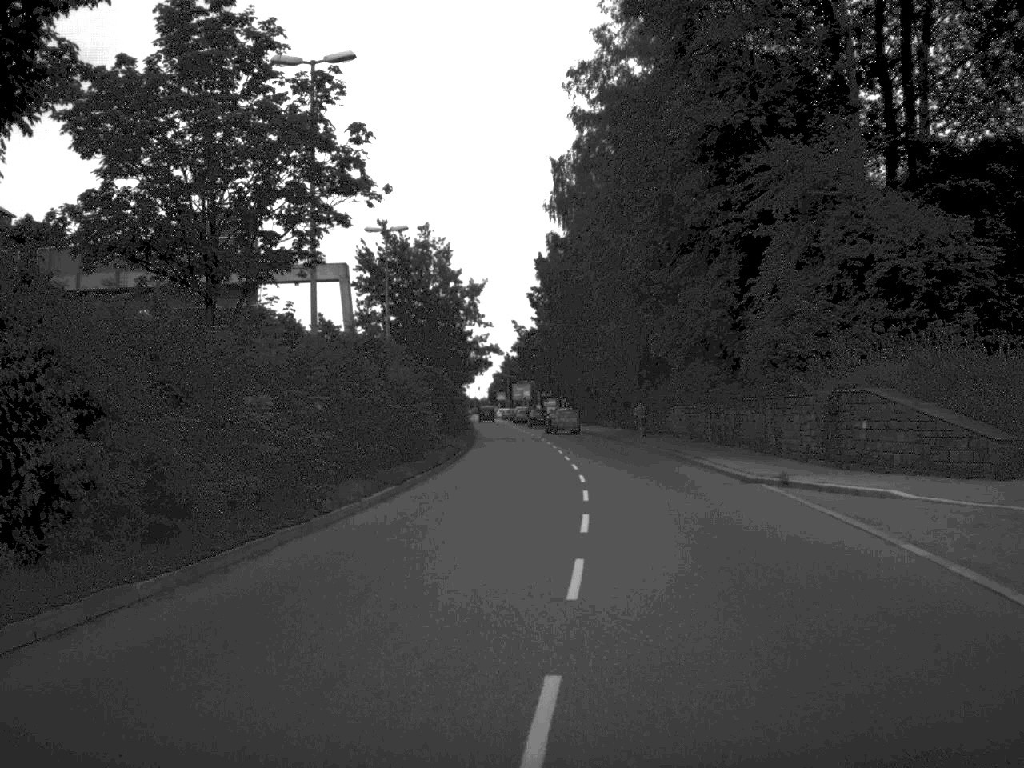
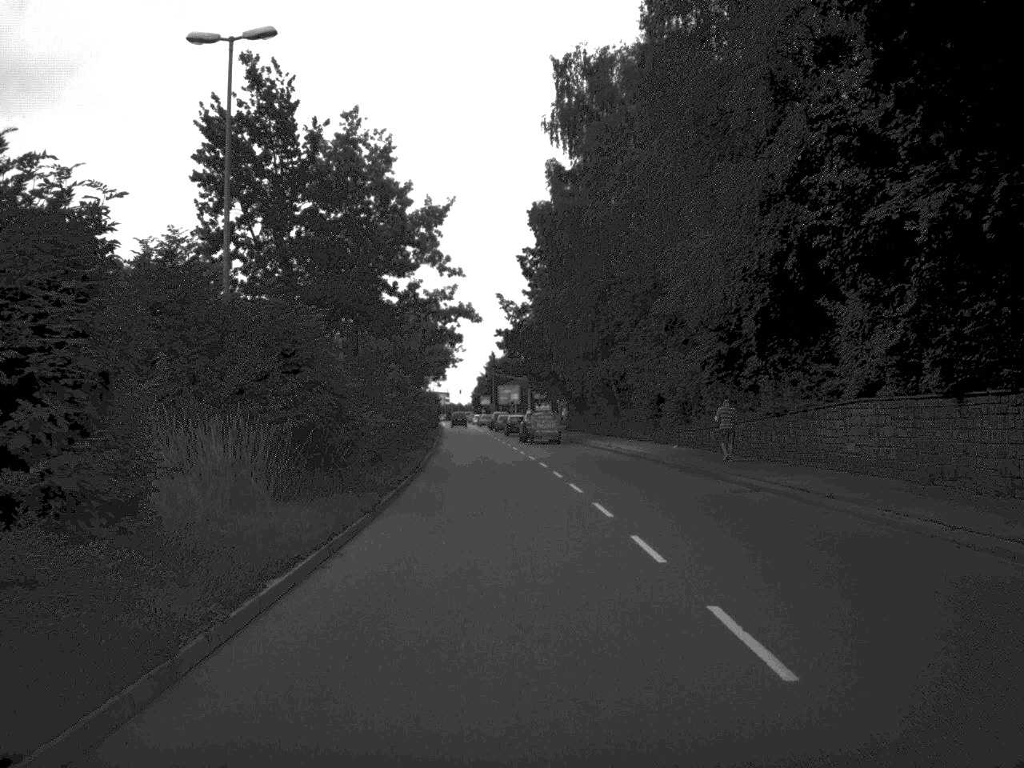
(-0.3, +32.9) m; +1°
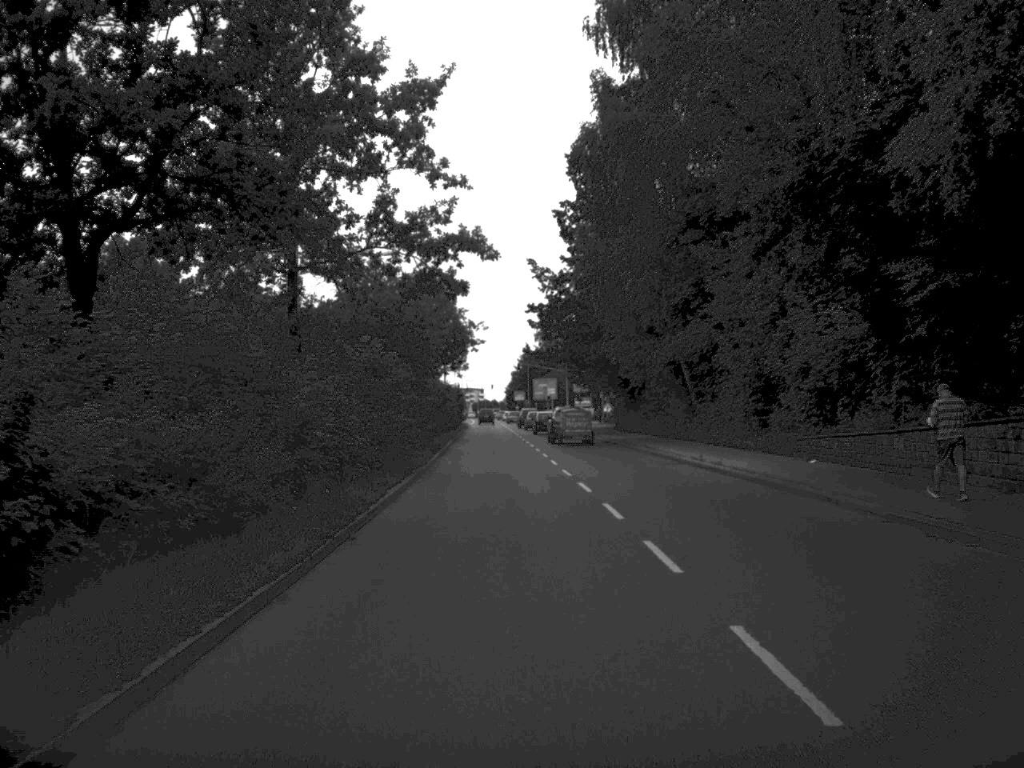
(-0.2, +18.8) m; -2°
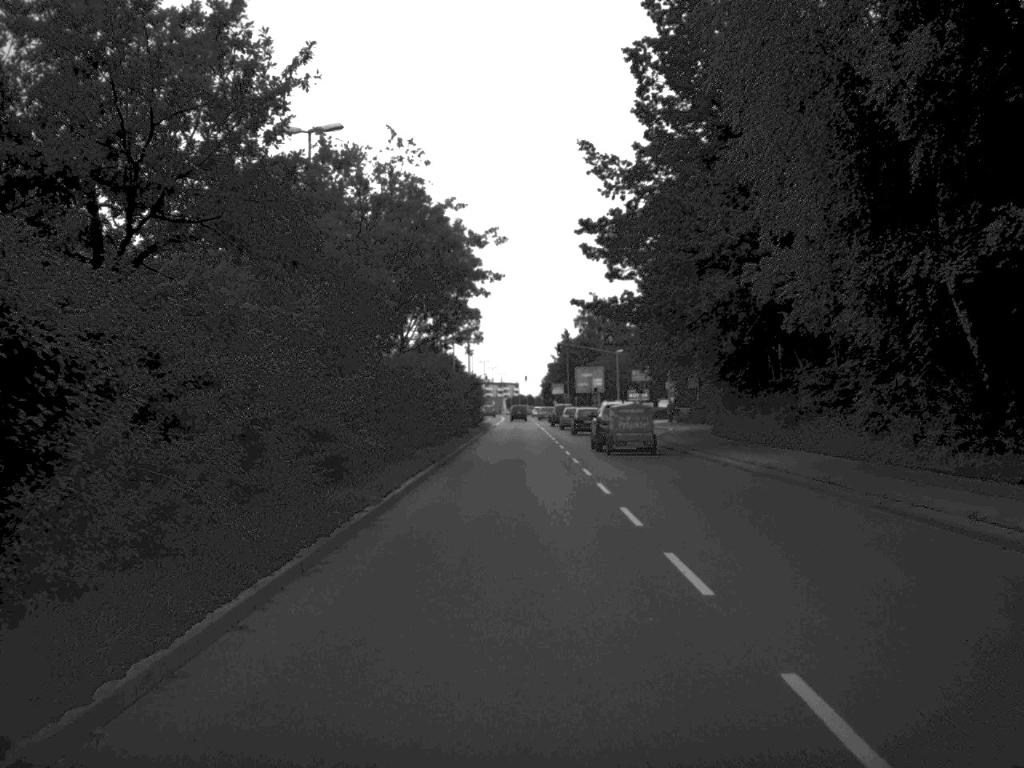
(-0.5, +31.3) m; -2°
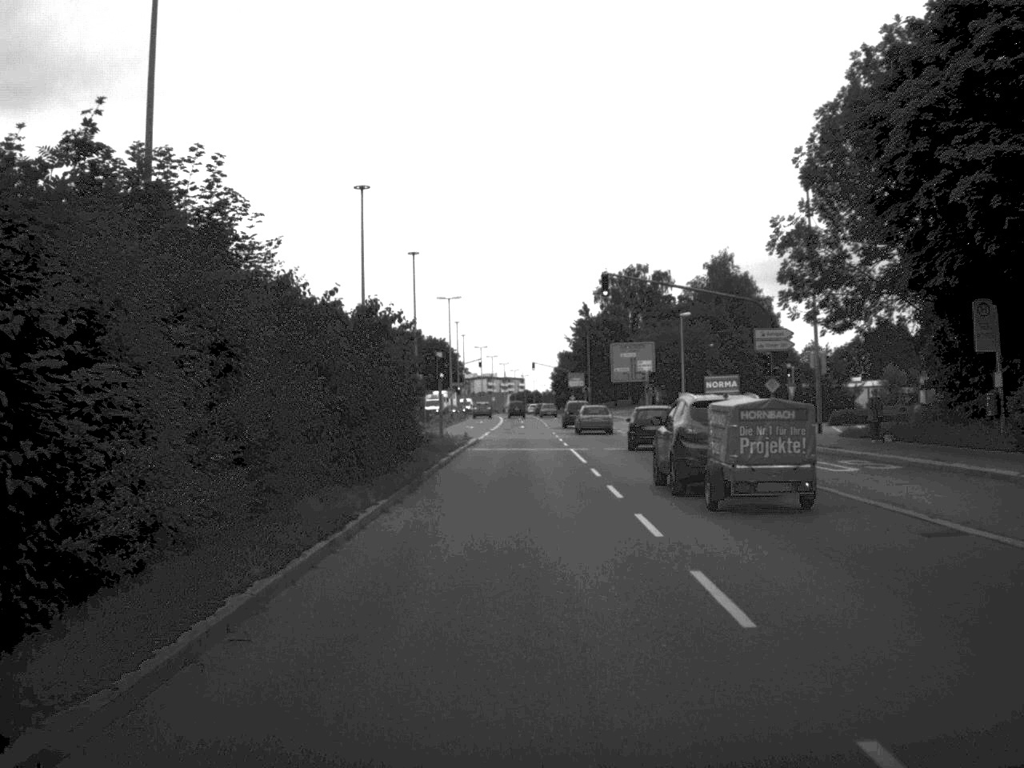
(-0.3, +48.8) m; 0°
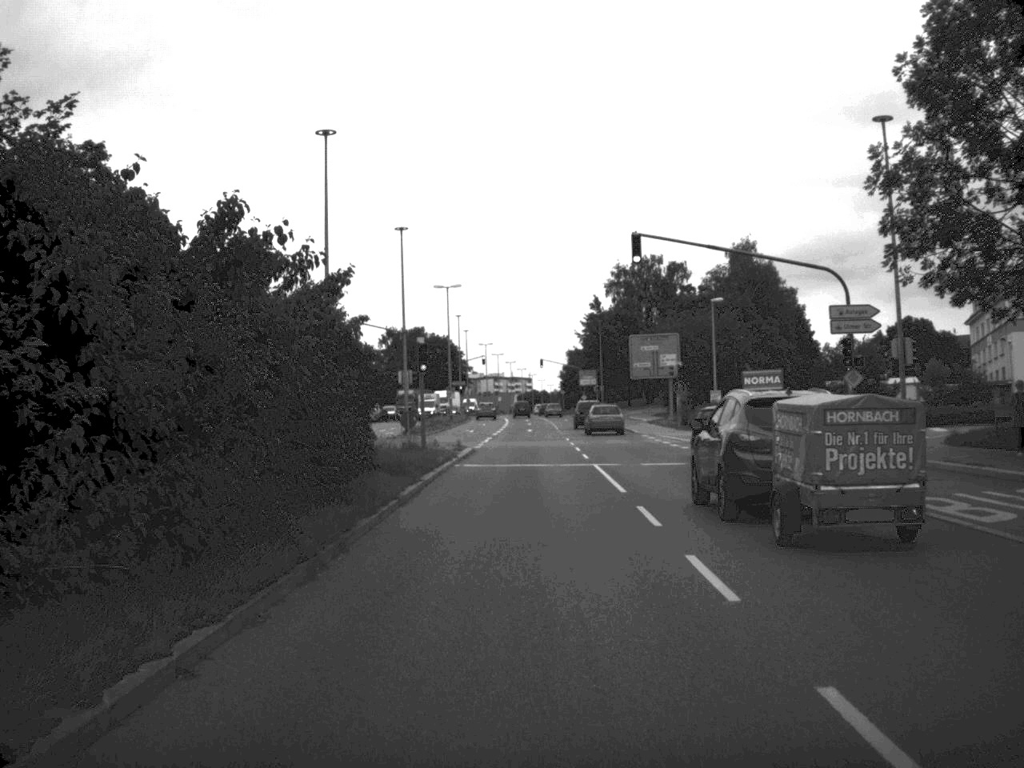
(0.0, +10.8) m; 0°
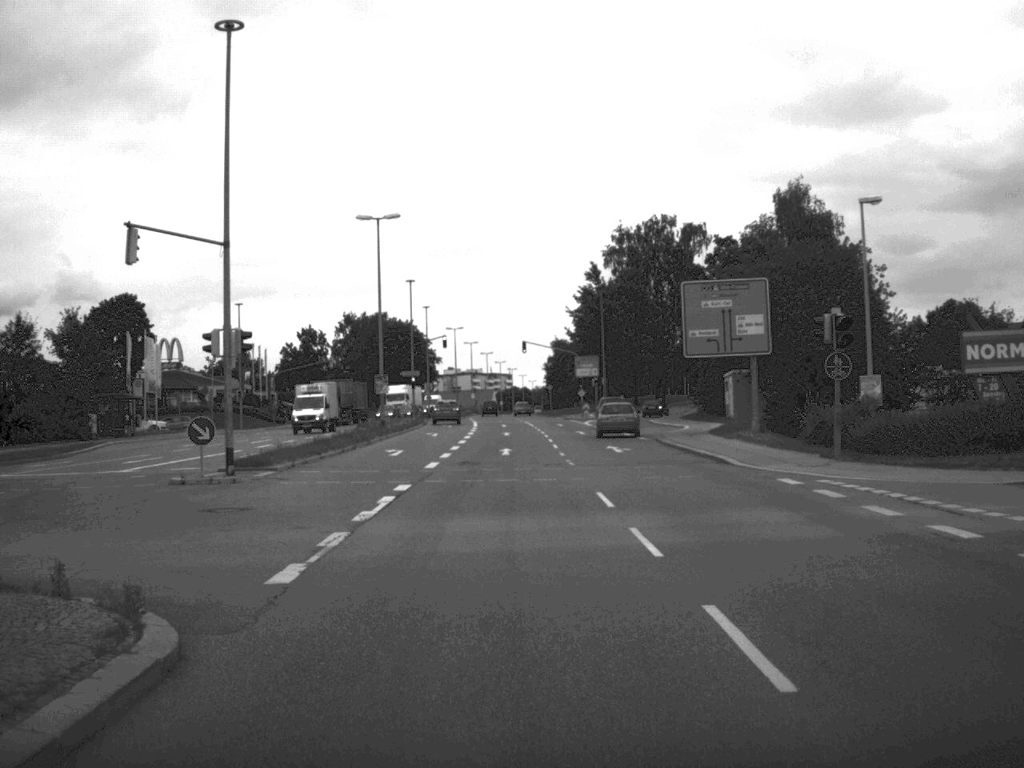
(+0.2, +34.6) m; +1°
